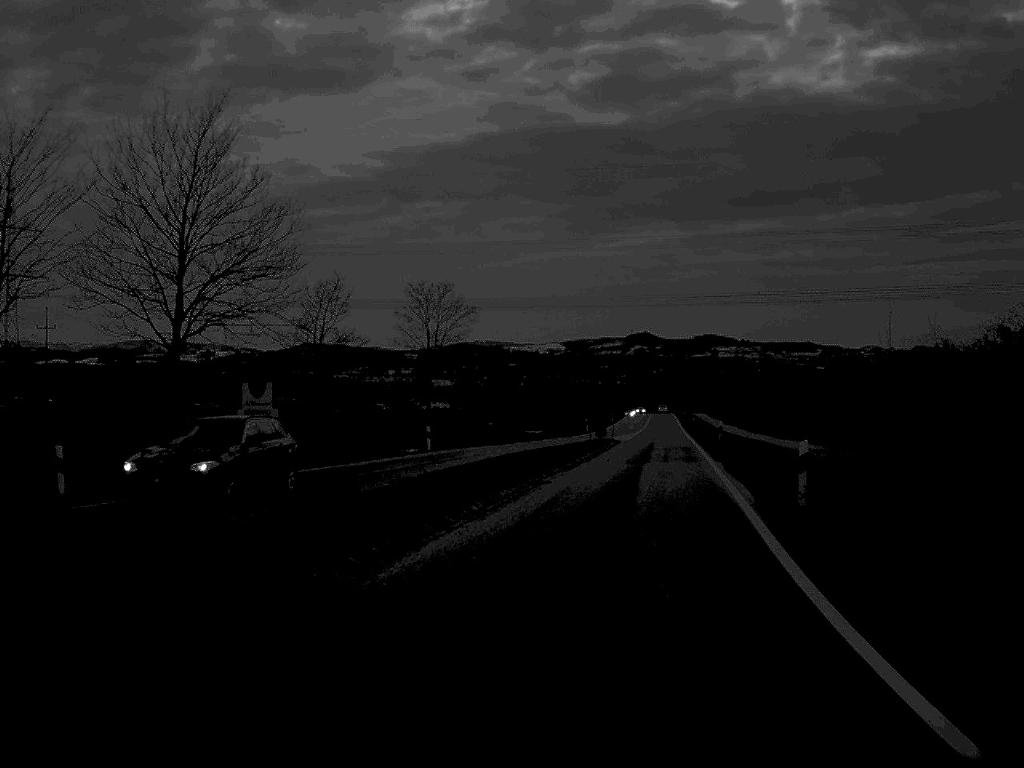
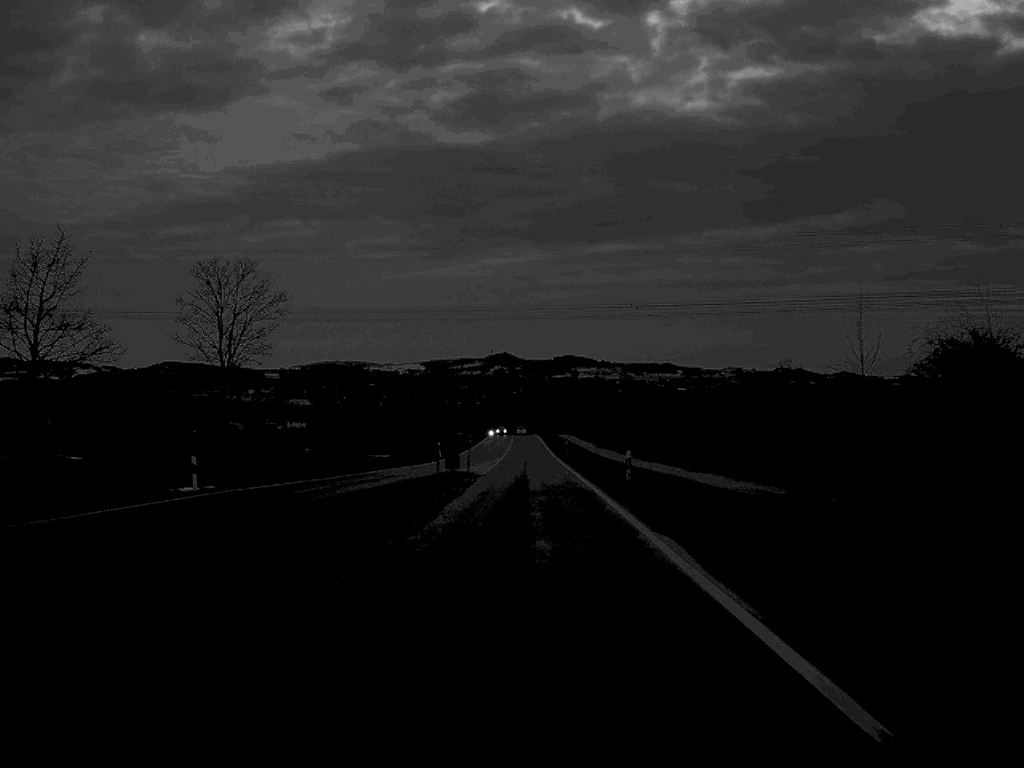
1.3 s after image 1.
(+1.1, +16.8) m; +6°
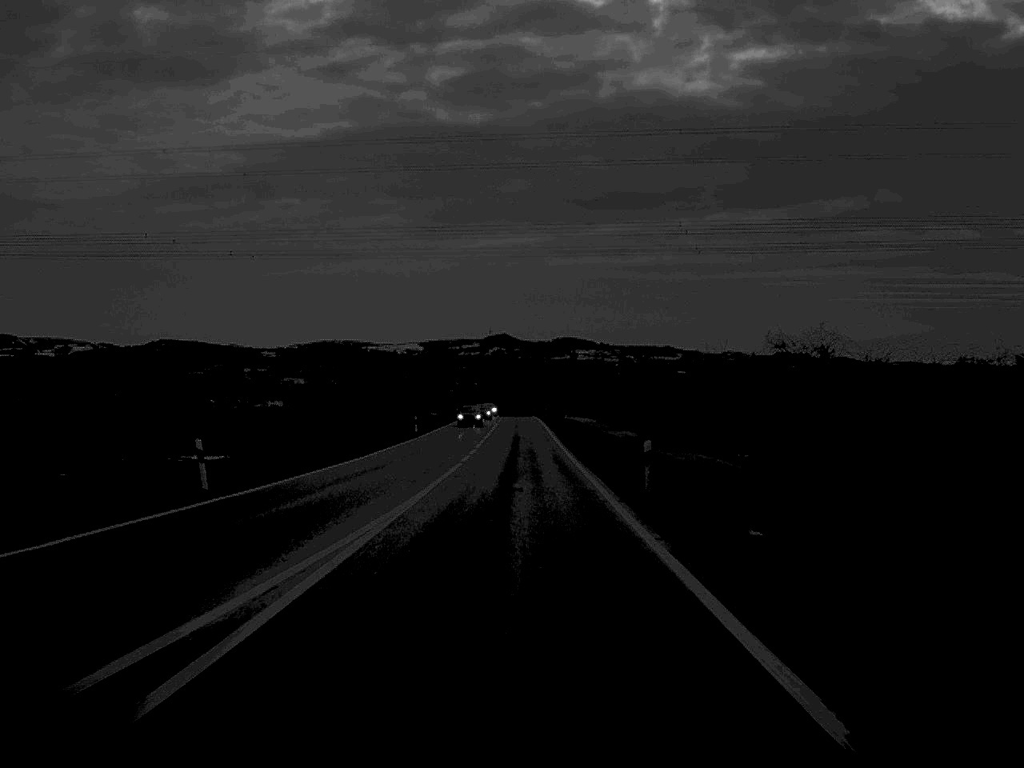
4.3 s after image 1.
(+0.5, +63.4) m; 0°
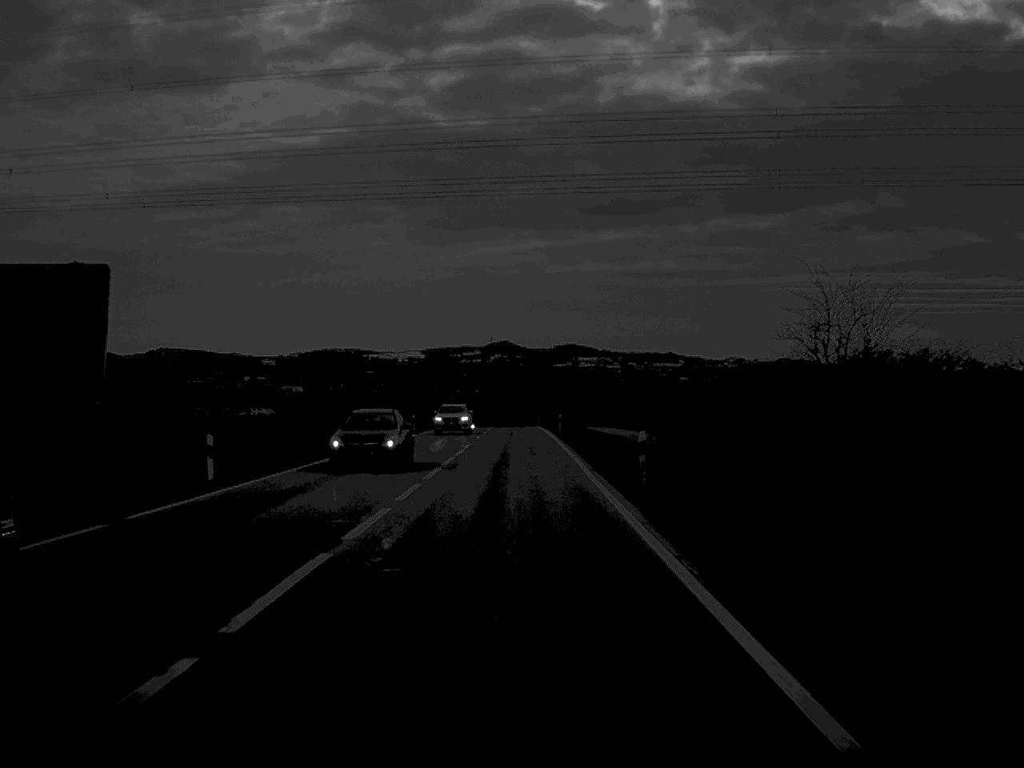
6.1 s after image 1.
(+0.1, +49.4) m; 0°
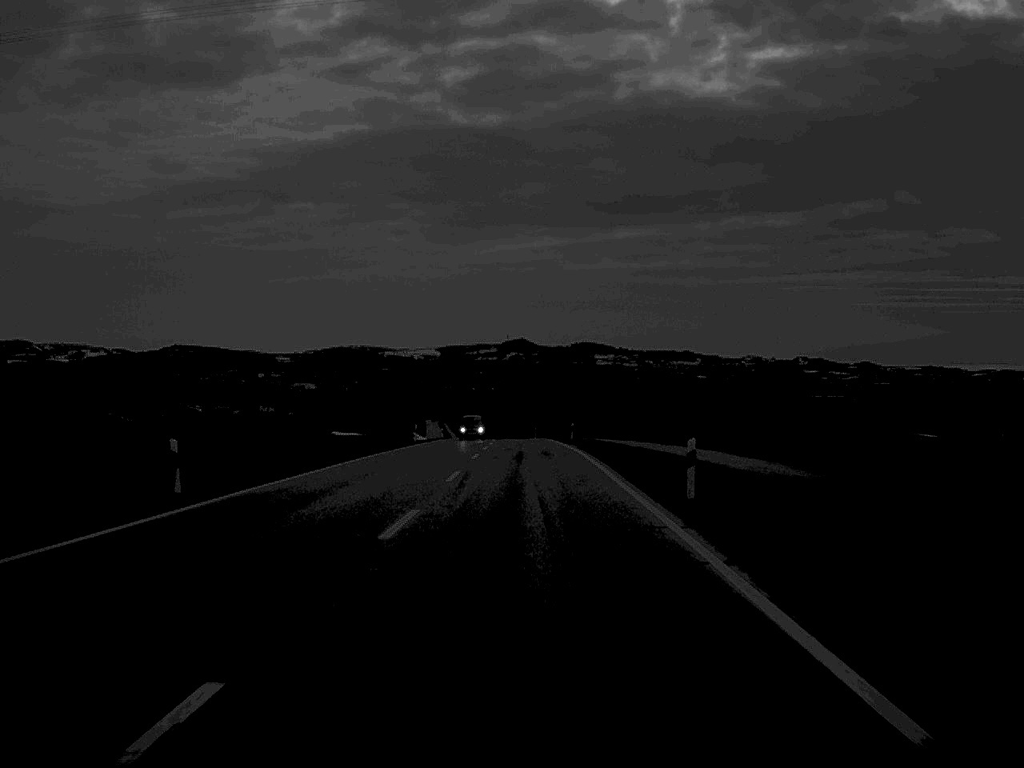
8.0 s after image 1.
(-0.4, +54.7) m; -1°
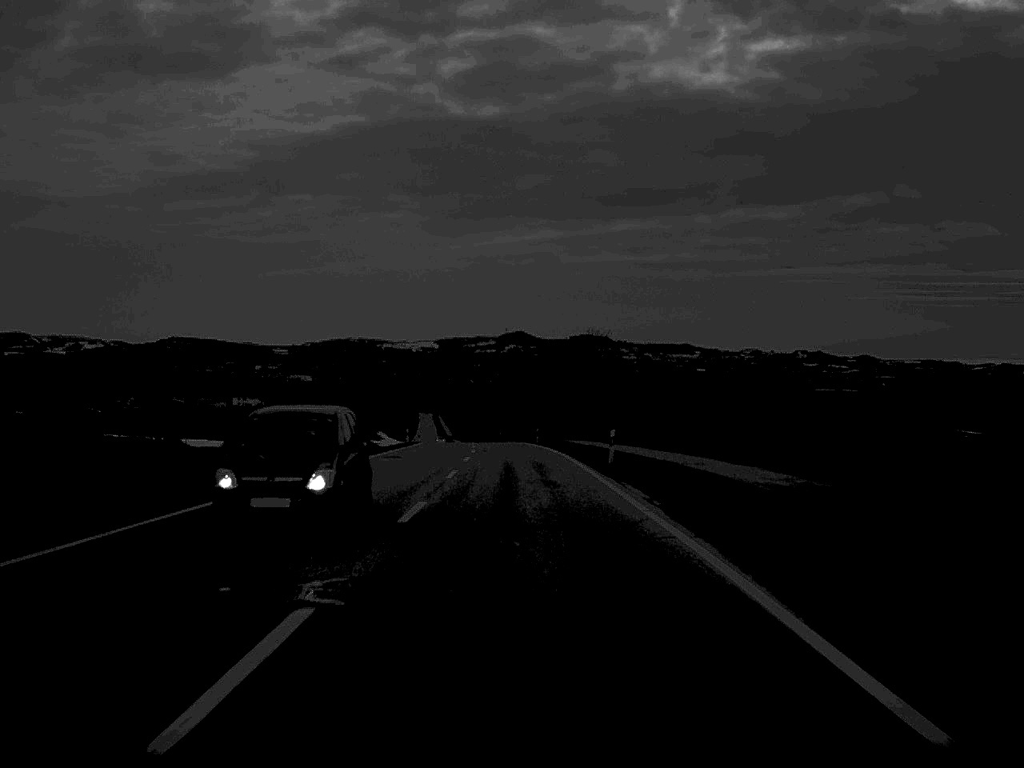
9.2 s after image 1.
(+0.1, +34.0) m; 0°
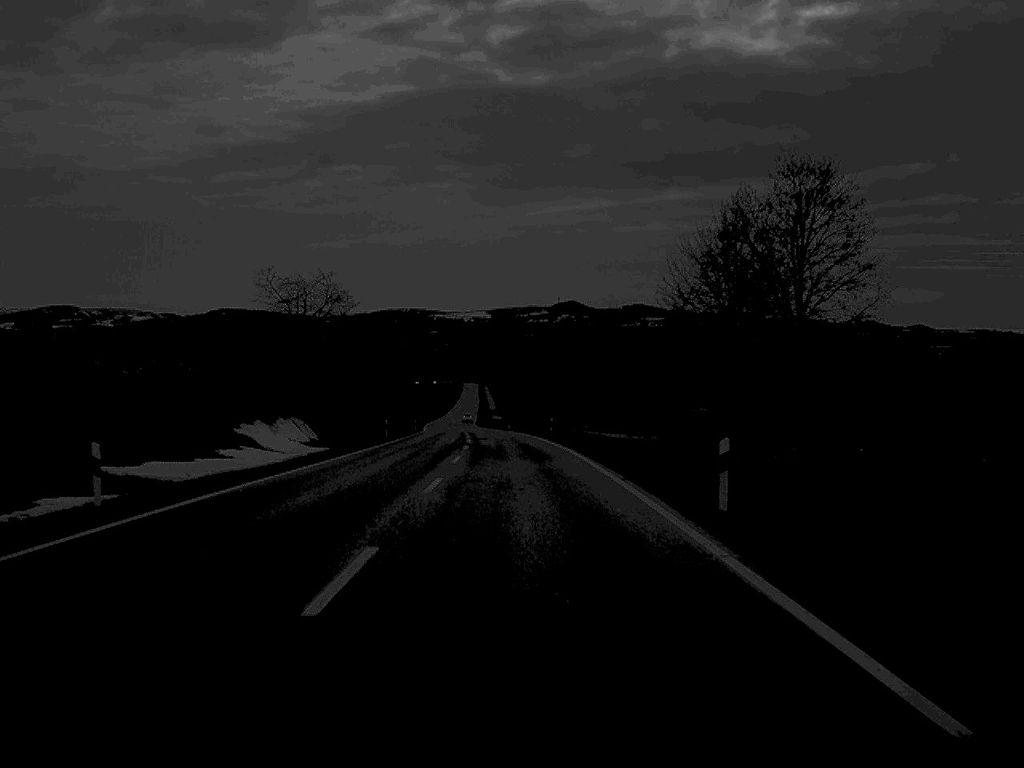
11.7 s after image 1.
(-1.1, +69.2) m; -2°
